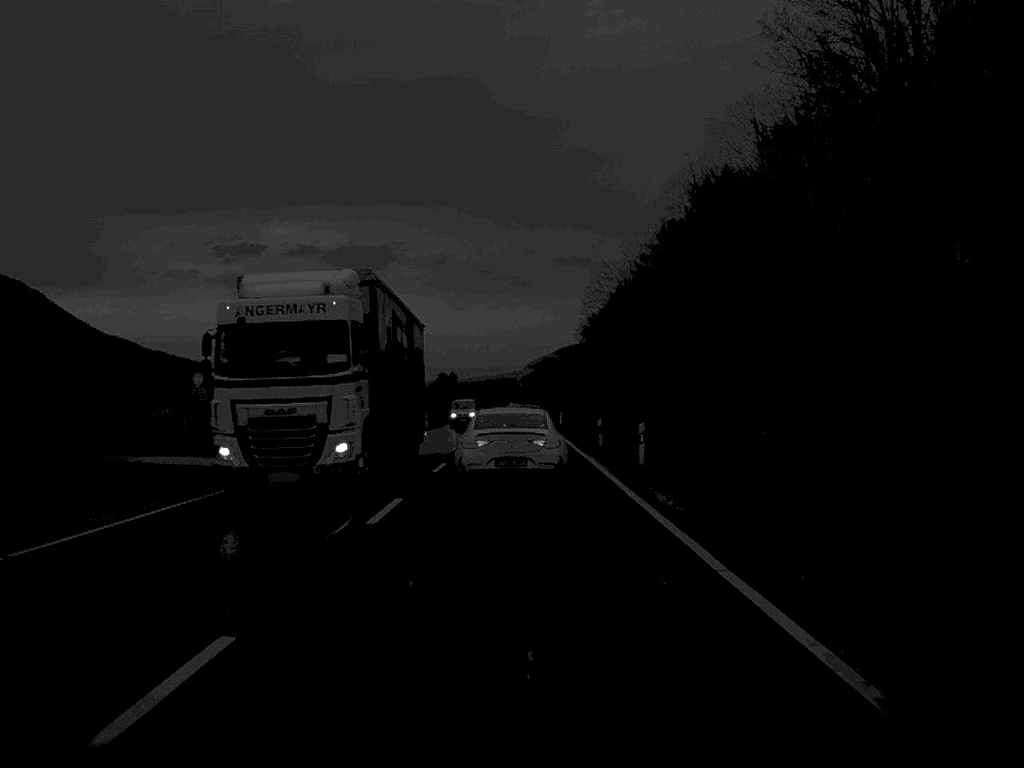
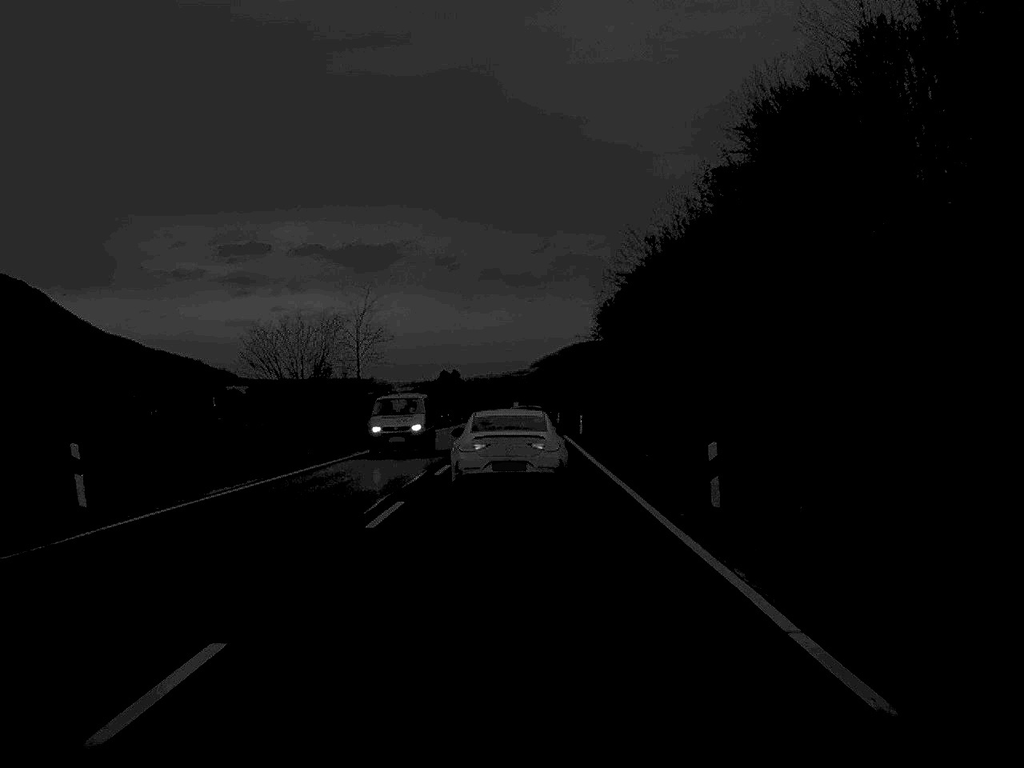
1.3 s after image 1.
(0.0, +24.1) m; 0°
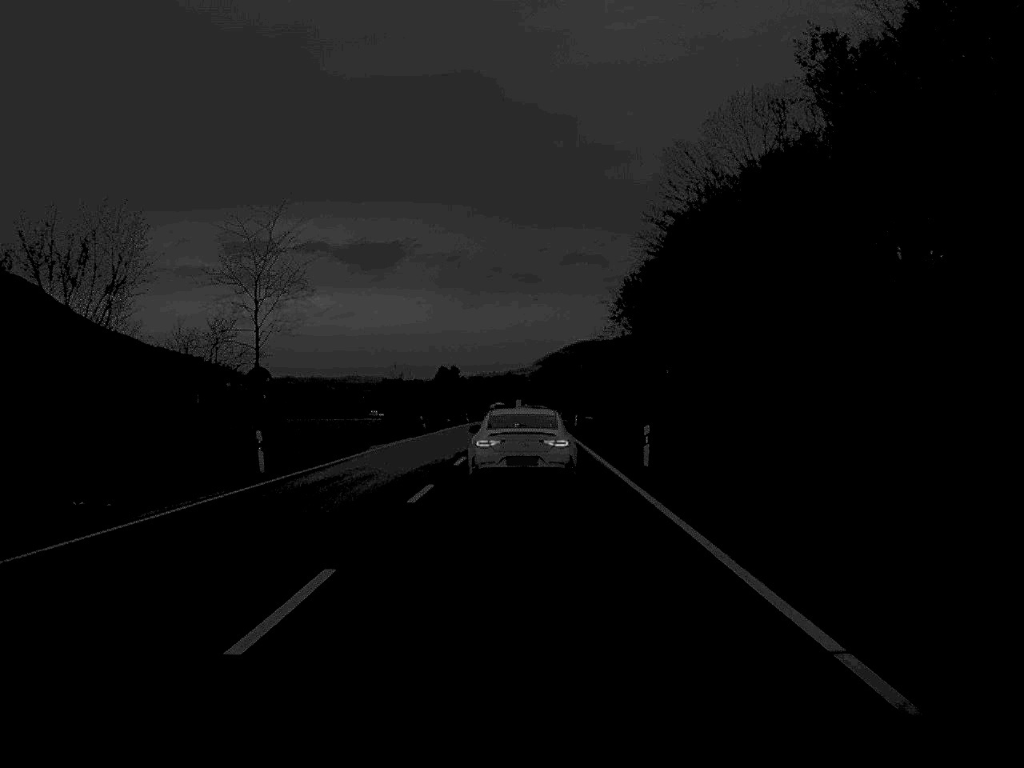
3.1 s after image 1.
(-0.1, +32.1) m; 0°
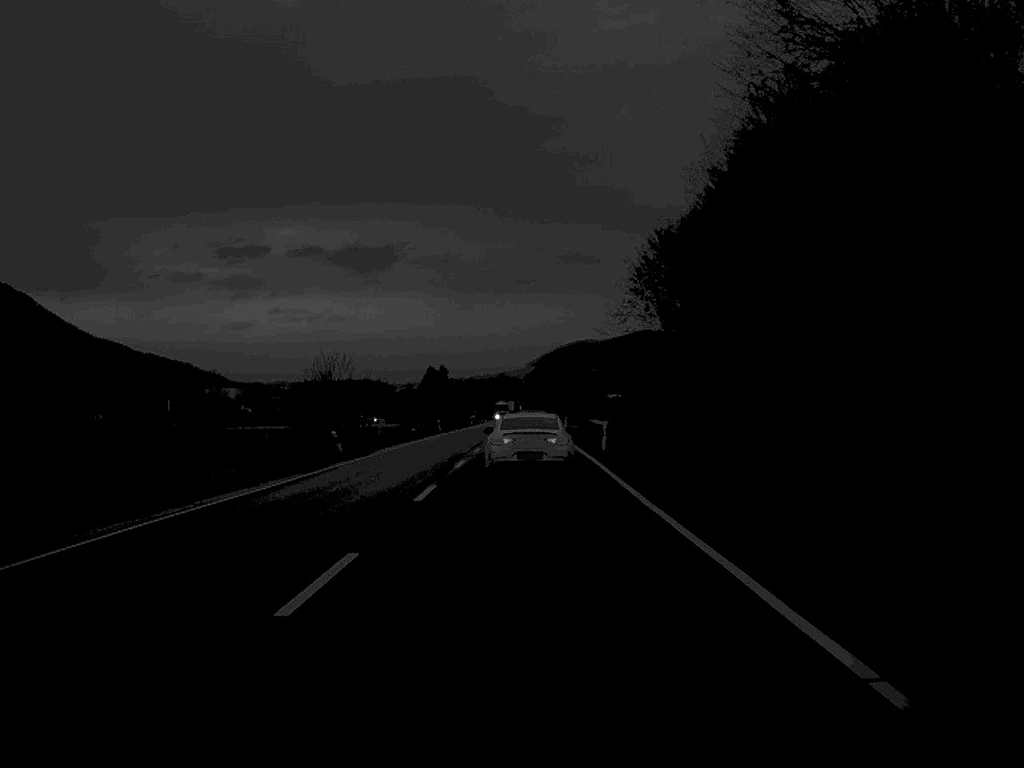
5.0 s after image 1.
(+0.1, +34.2) m; 0°
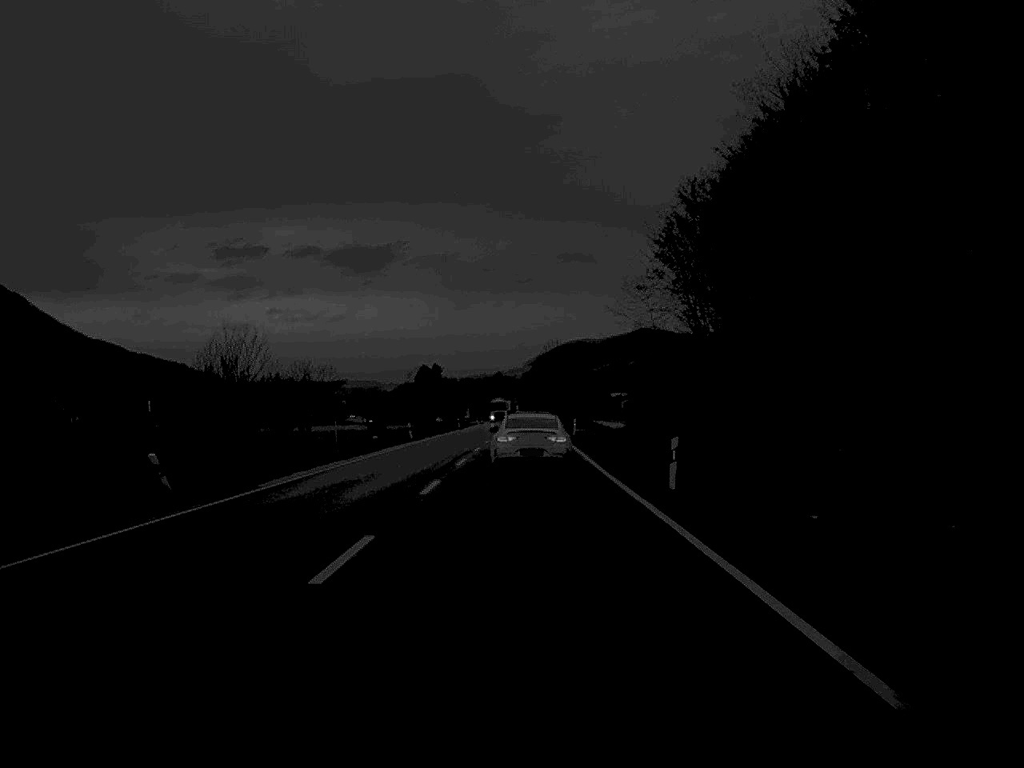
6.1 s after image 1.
(0.0, +22.1) m; 0°
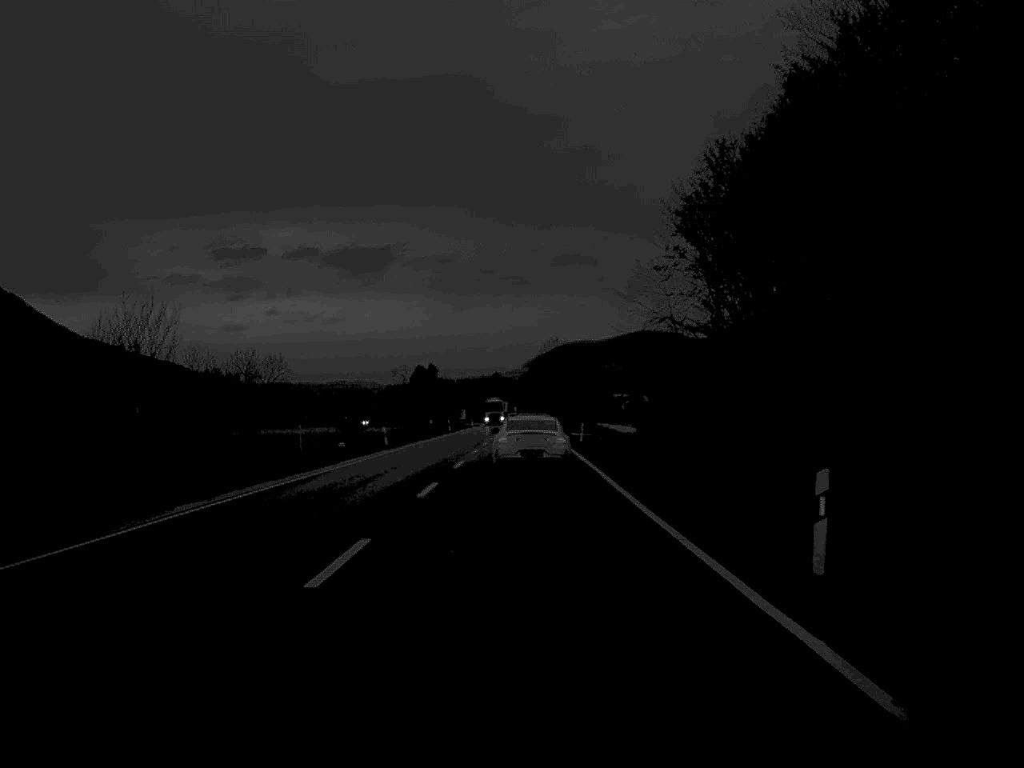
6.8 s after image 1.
(0.0, +12.0) m; 0°
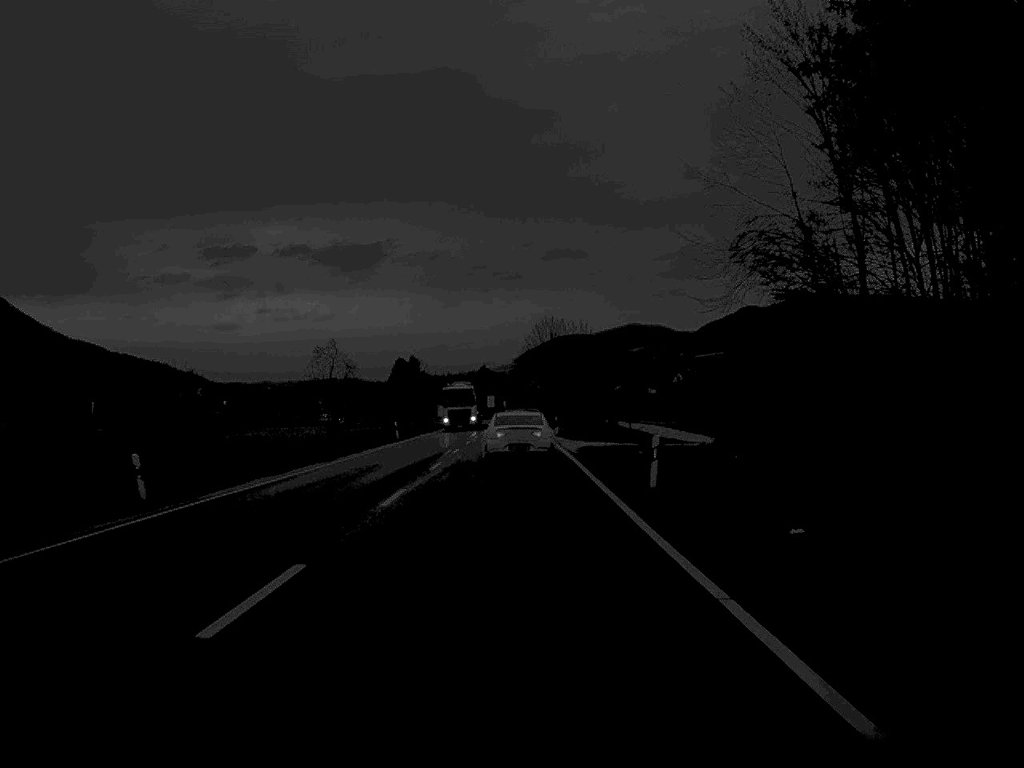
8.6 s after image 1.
(+0.2, +38.4) m; 0°
